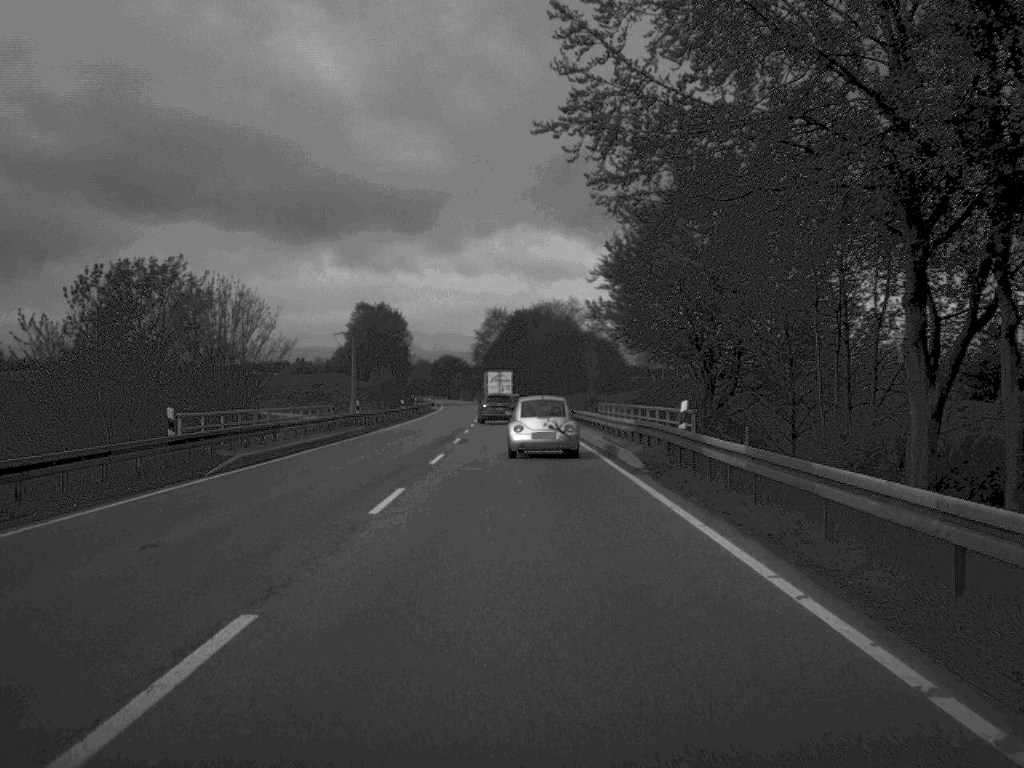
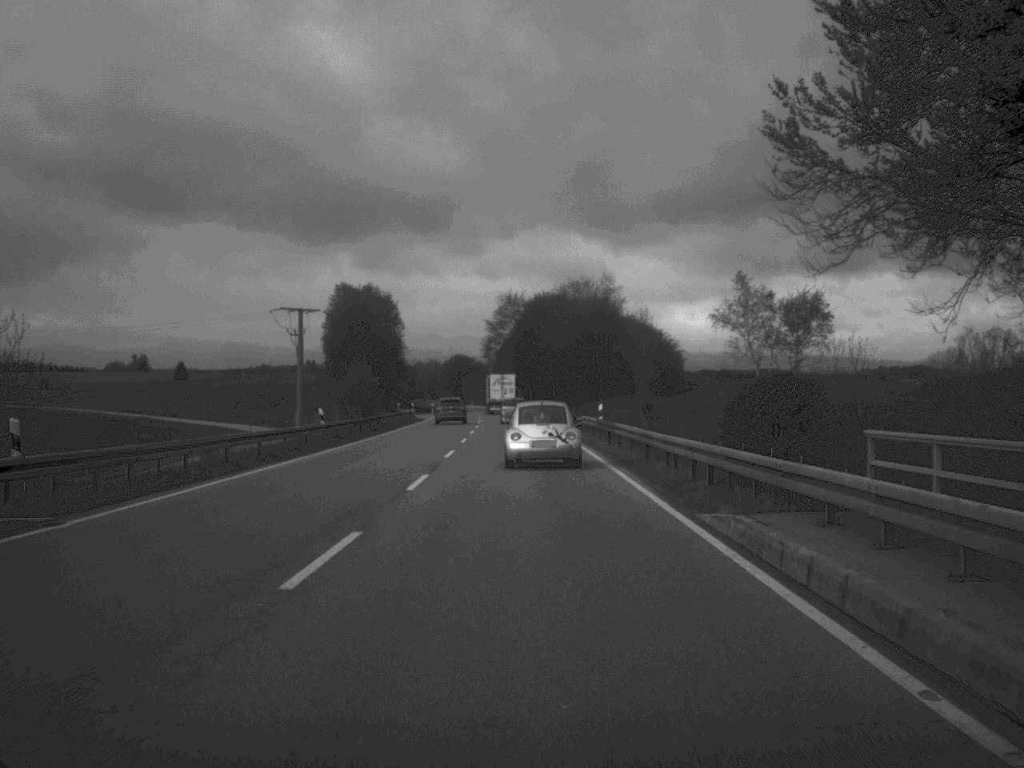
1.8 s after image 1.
(-0.3, +41.5) m; -1°
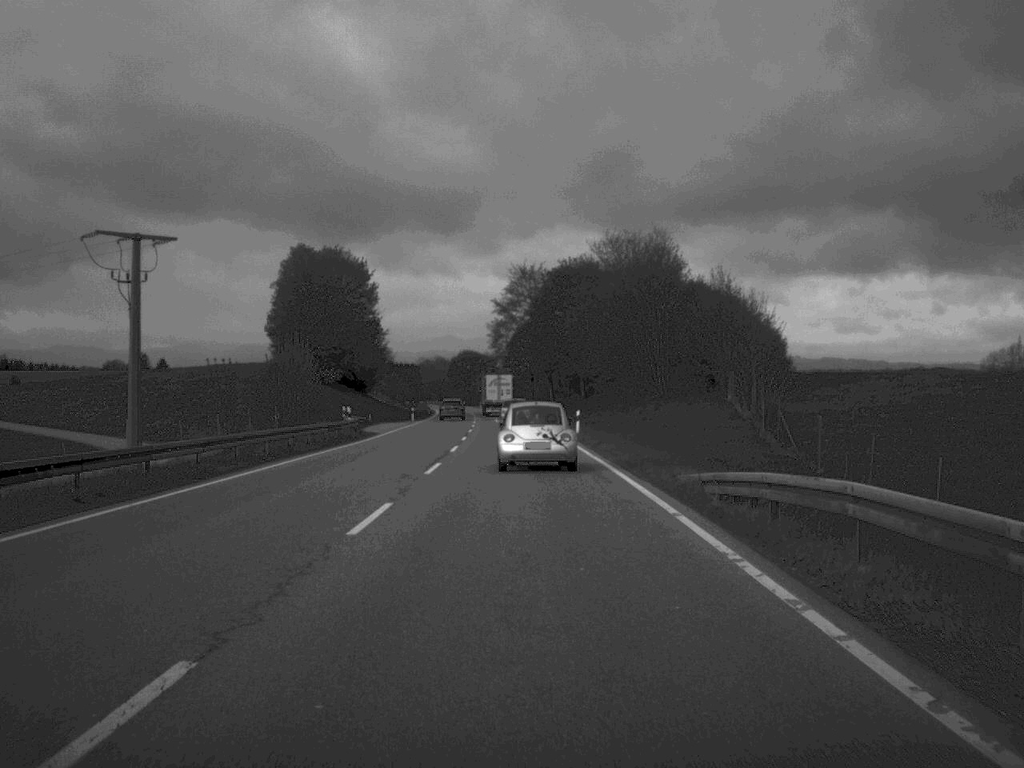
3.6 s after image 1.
(-0.3, +42.7) m; -1°
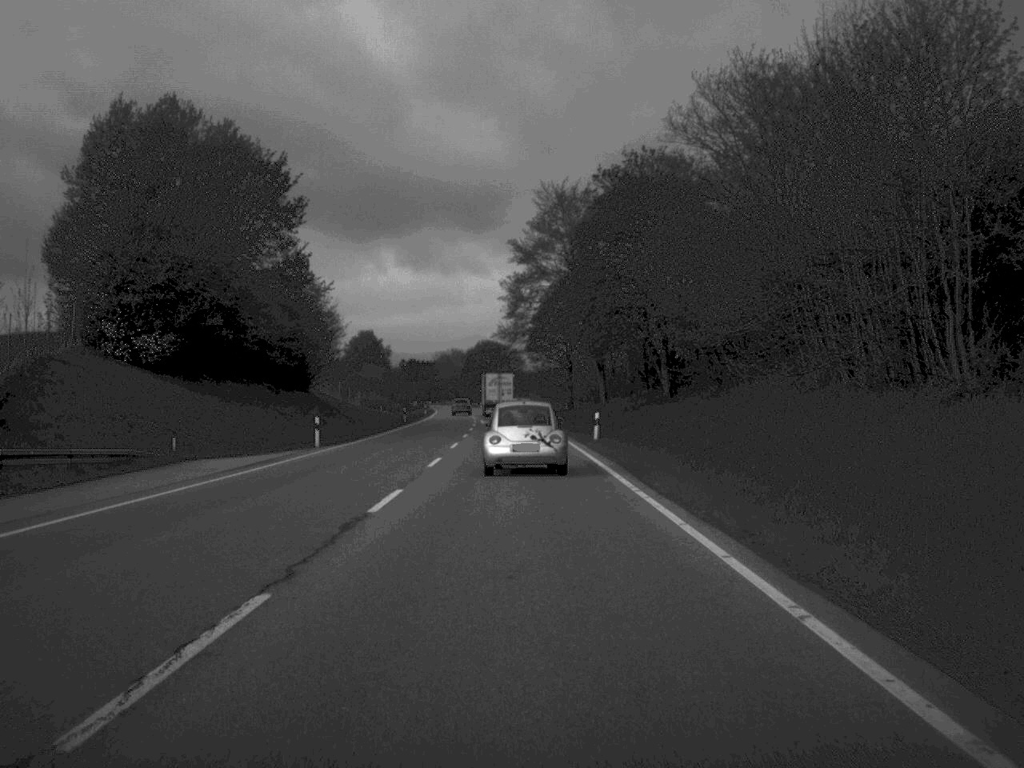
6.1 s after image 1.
(-0.6, +56.3) m; -1°
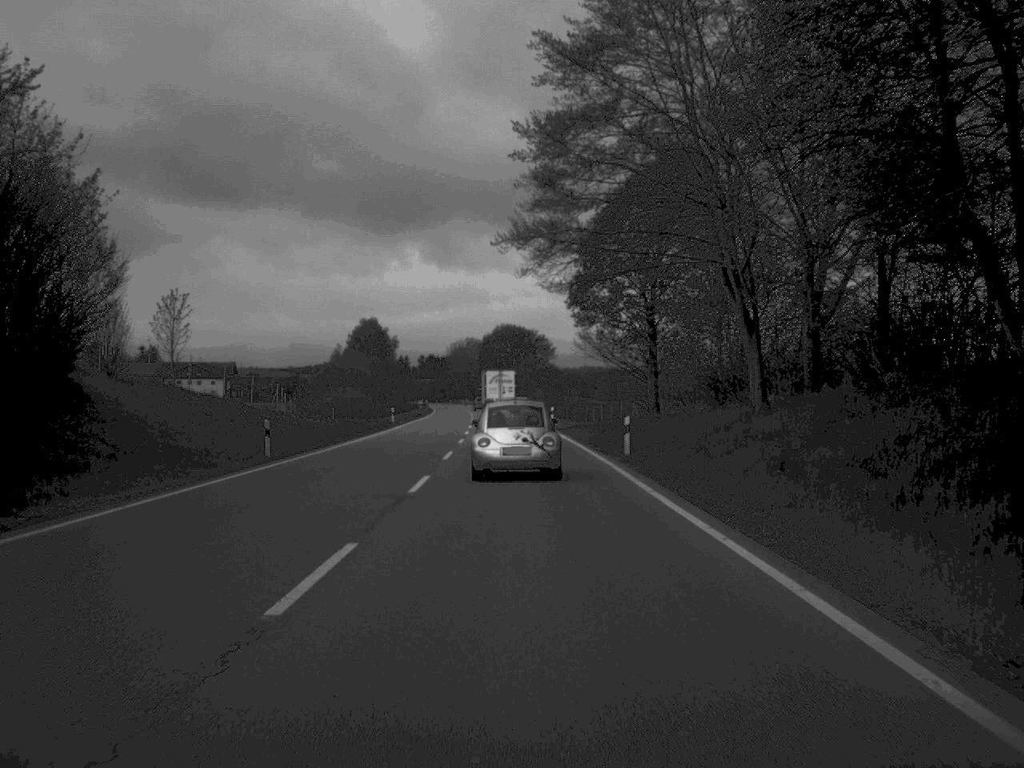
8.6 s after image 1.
(-0.8, +55.4) m; -1°
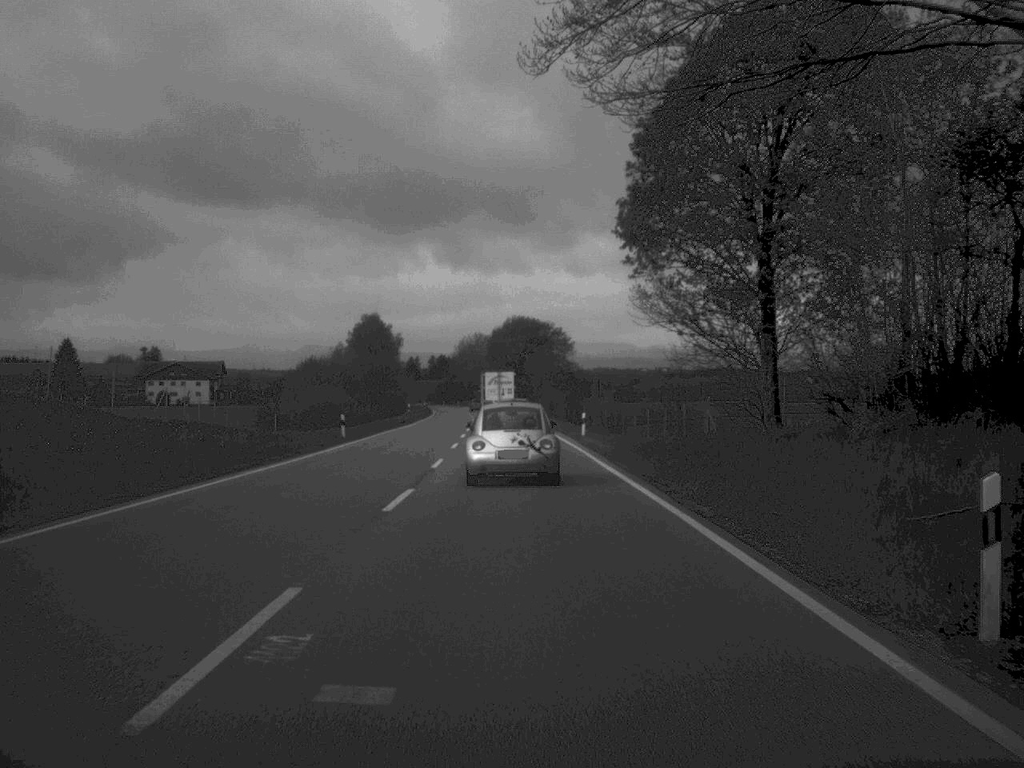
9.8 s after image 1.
(-0.1, +26.5) m; -1°
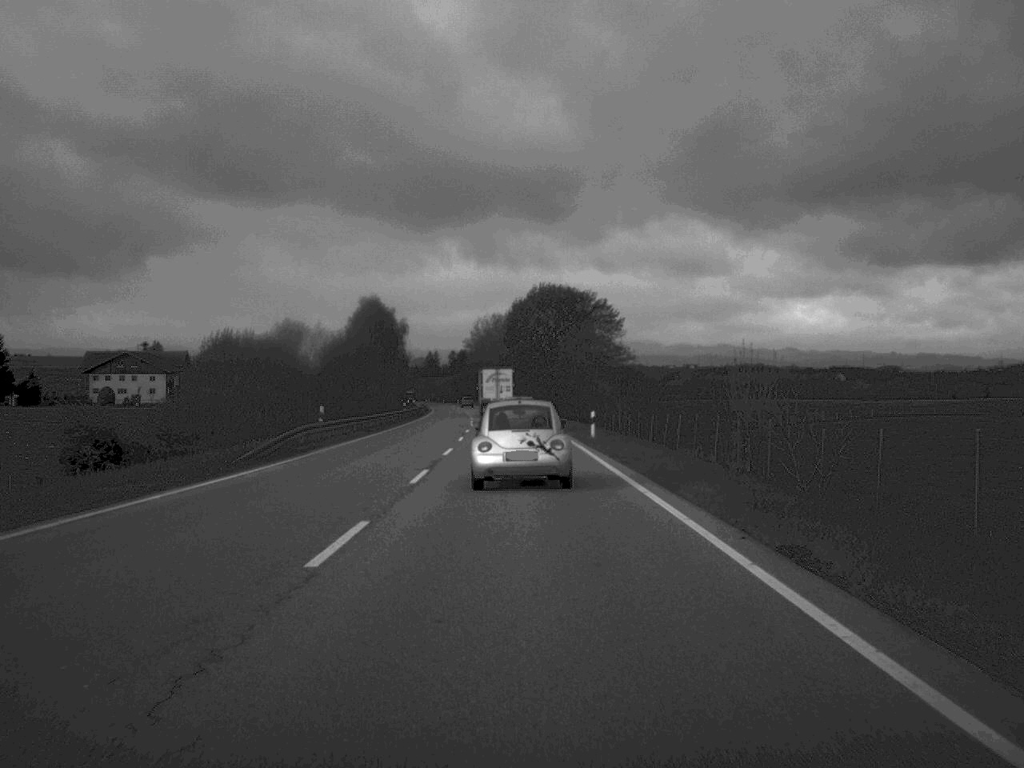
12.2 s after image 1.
(-0.7, +53.1) m; -1°
